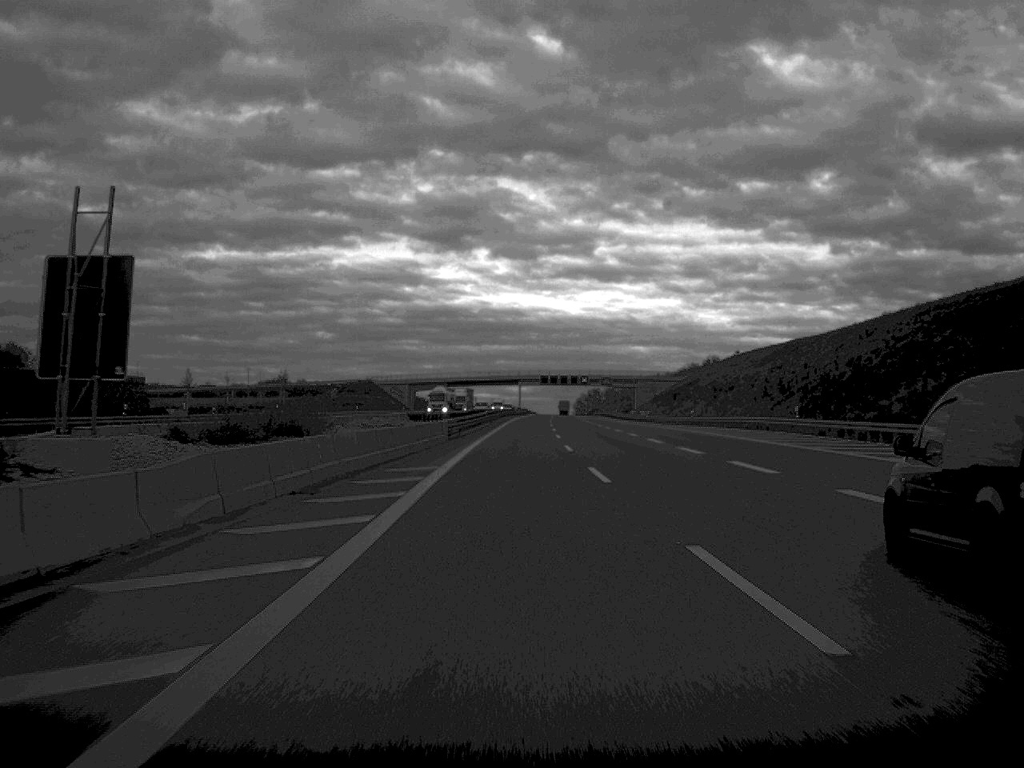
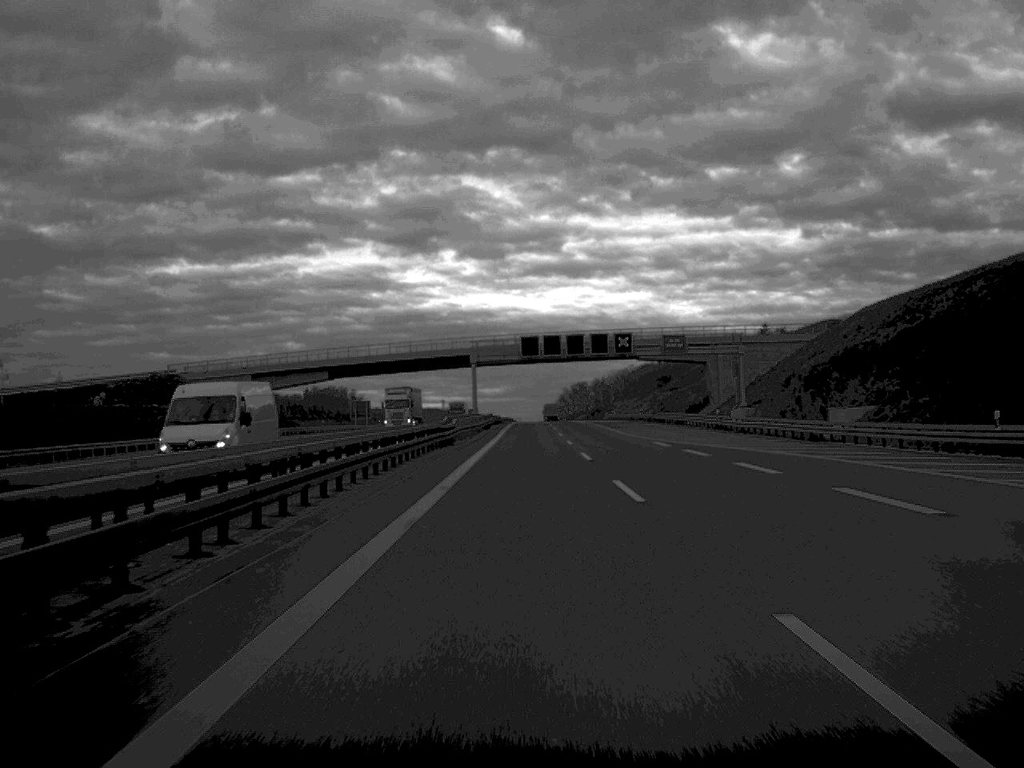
(+0.8, +130.0) m; +1°
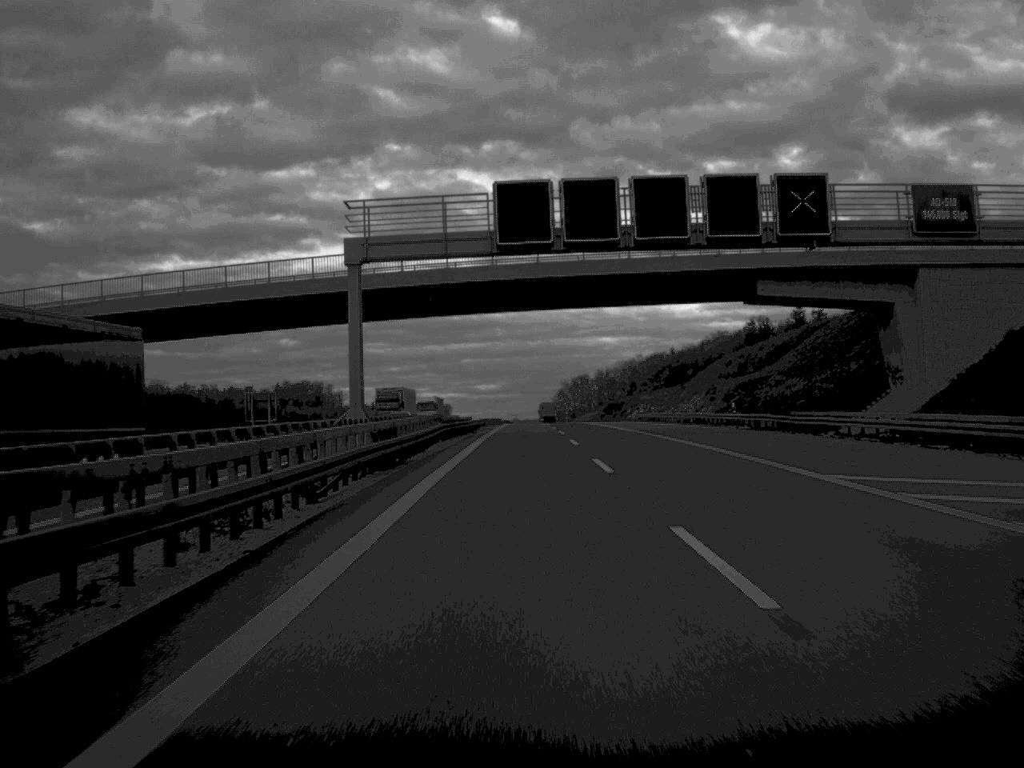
(+0.2, +66.5) m; 0°
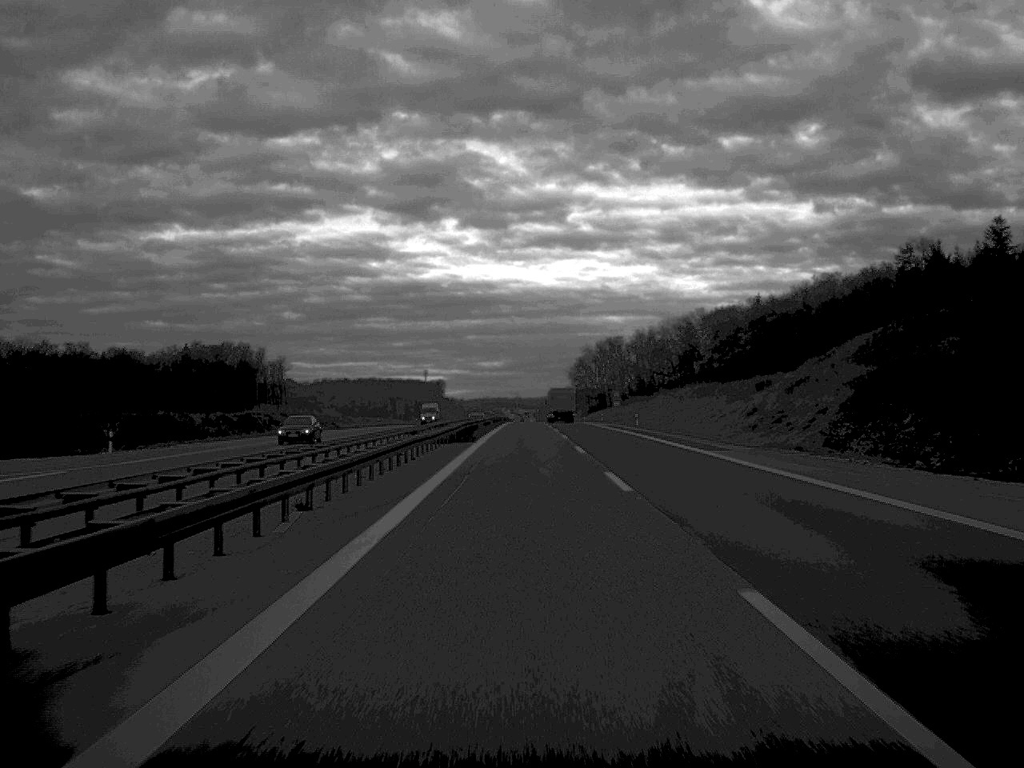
(-0.3, +166.6) m; 0°
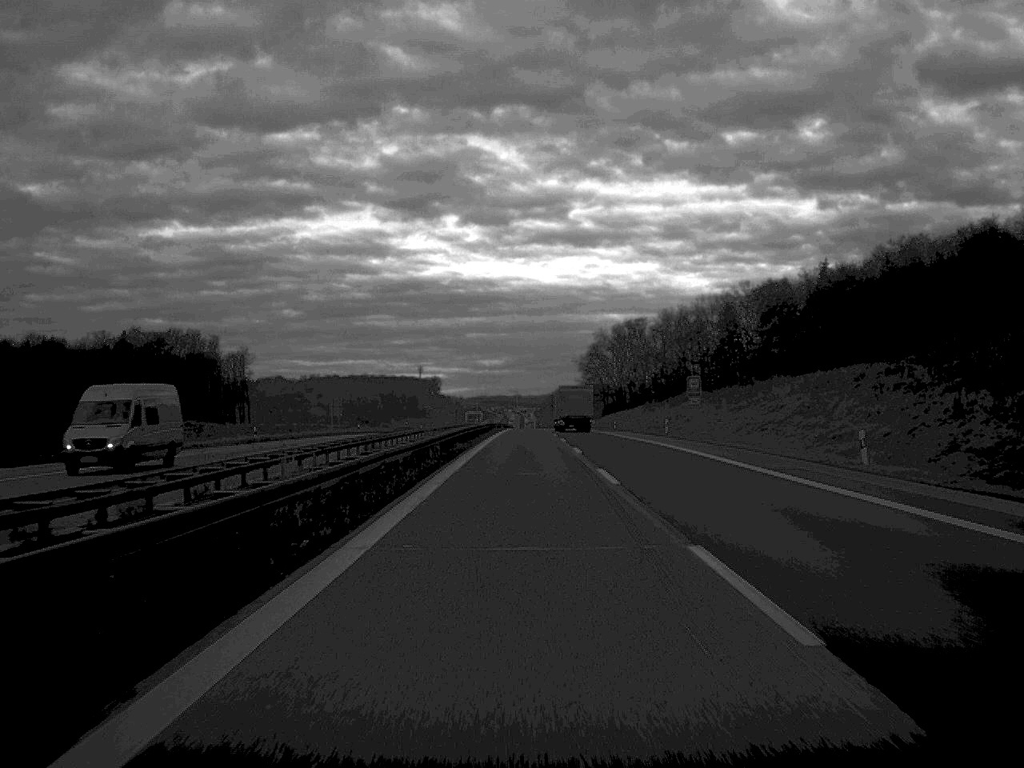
(0.0, +68.2) m; 0°
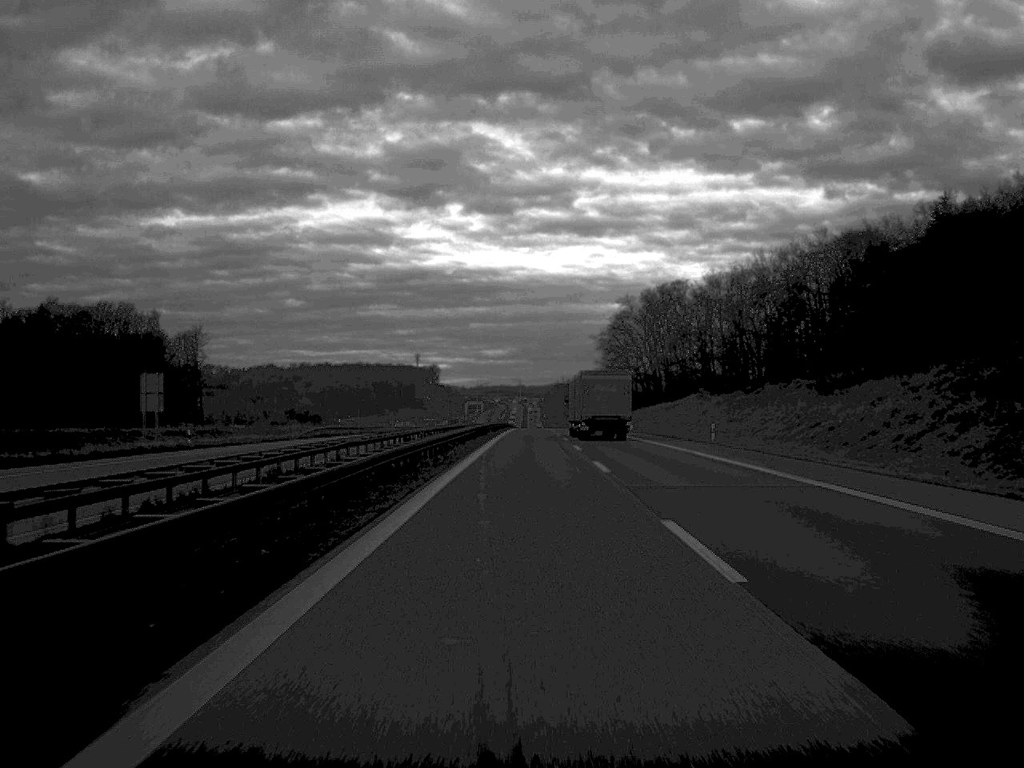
(-0.1, +66.6) m; 0°
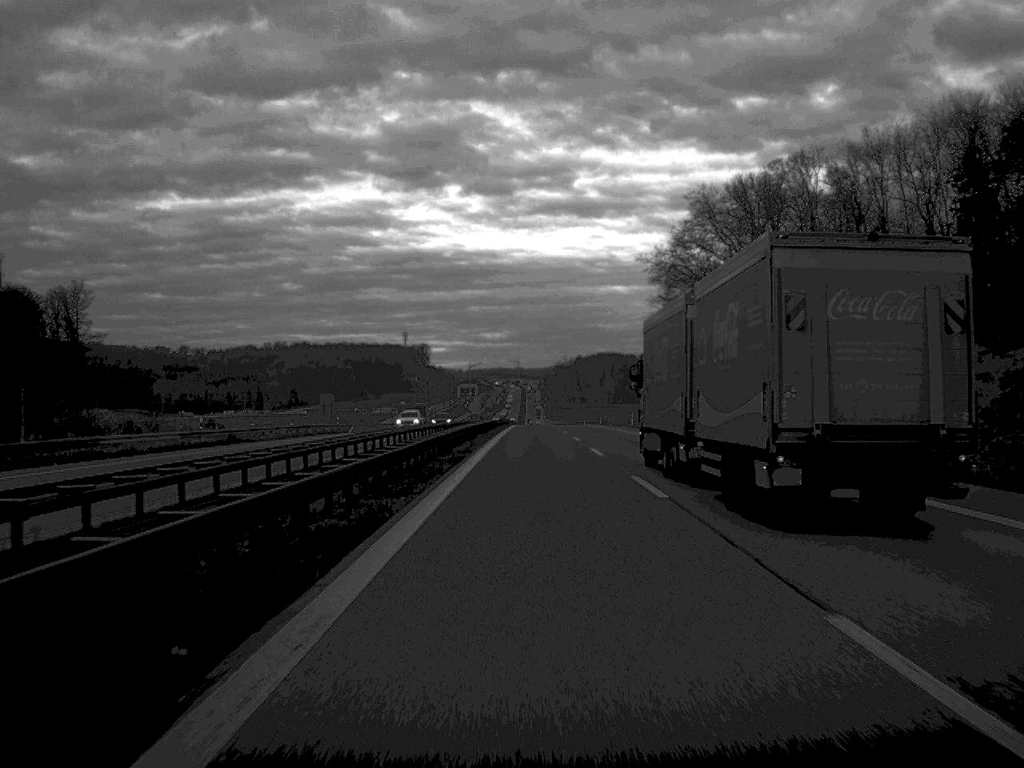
(0.0, +99.9) m; 0°
